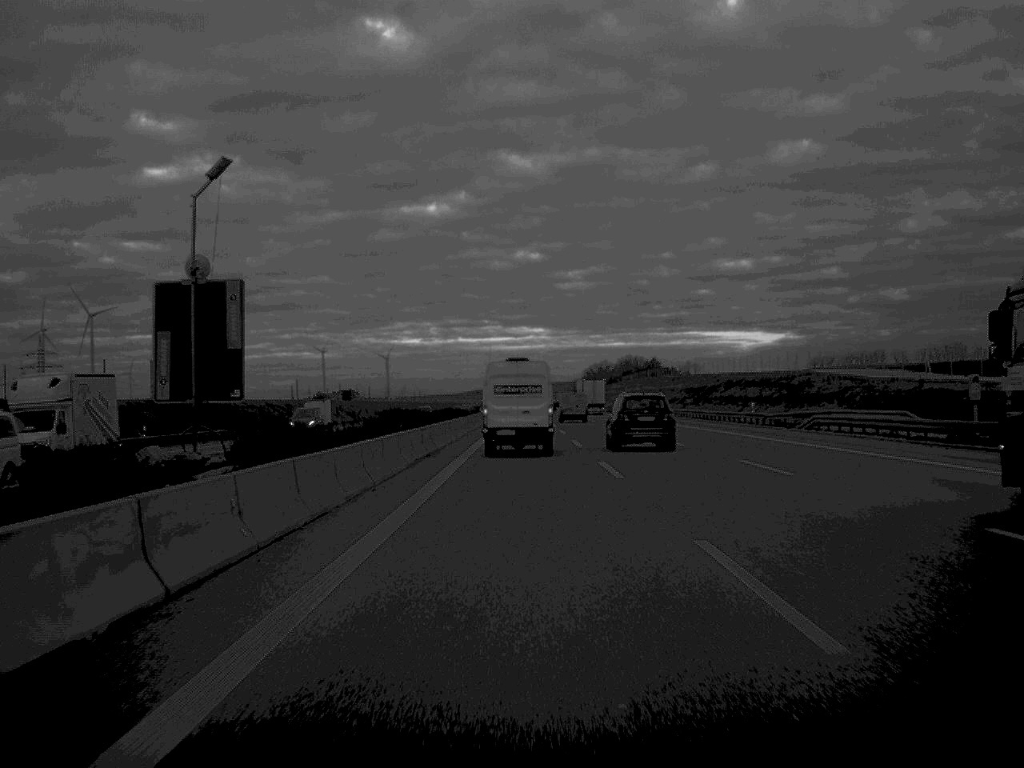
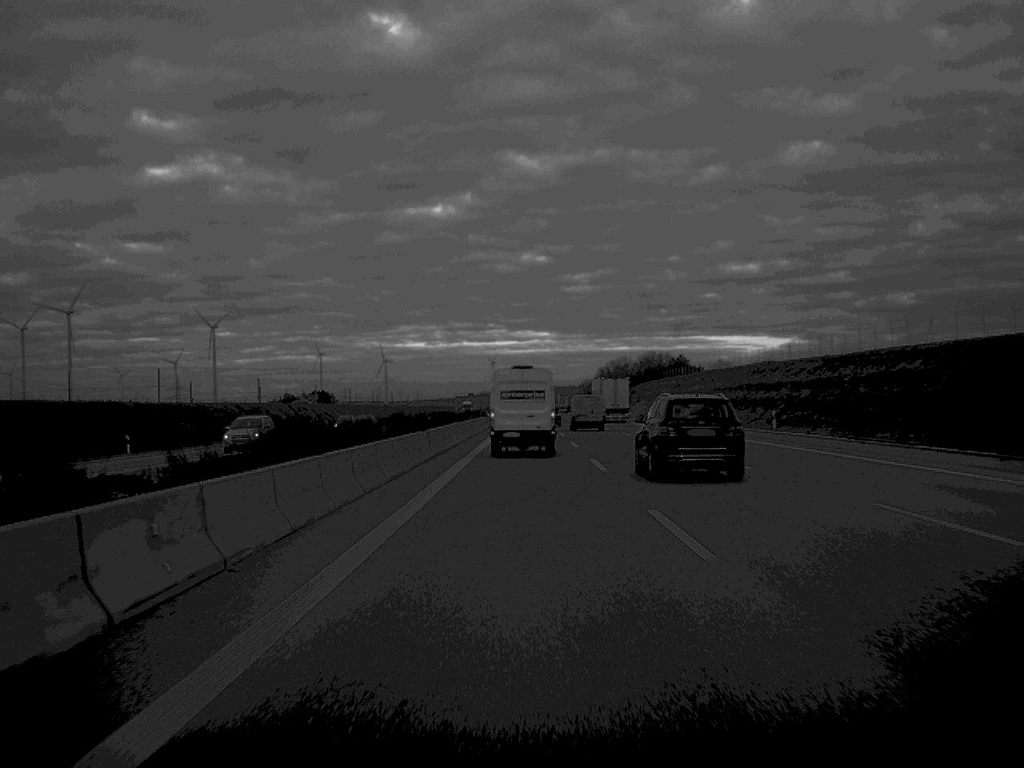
(-0.1, +102.7) m; 0°
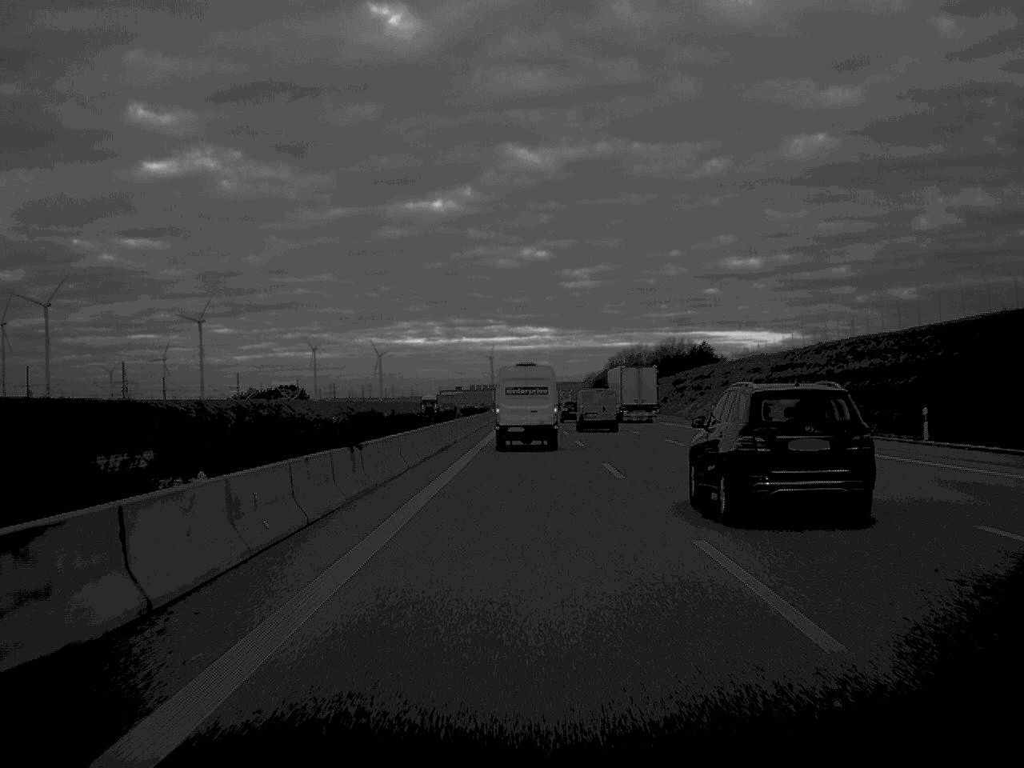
(0.0, +76.5) m; 0°
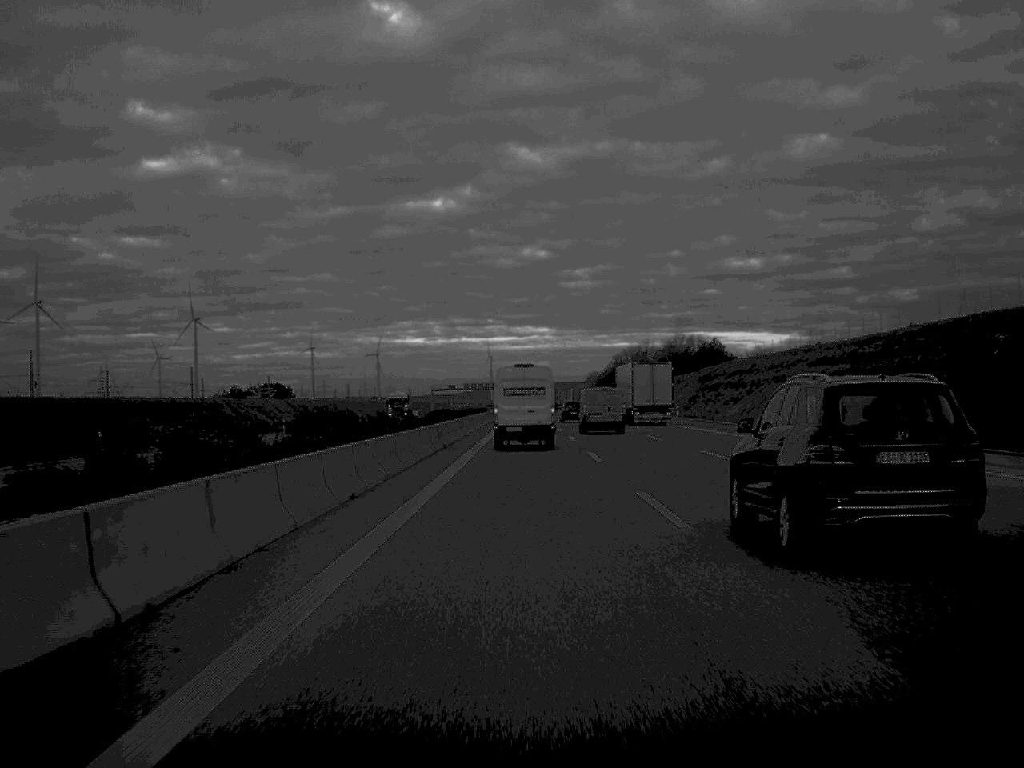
(0.0, +28.6) m; 0°
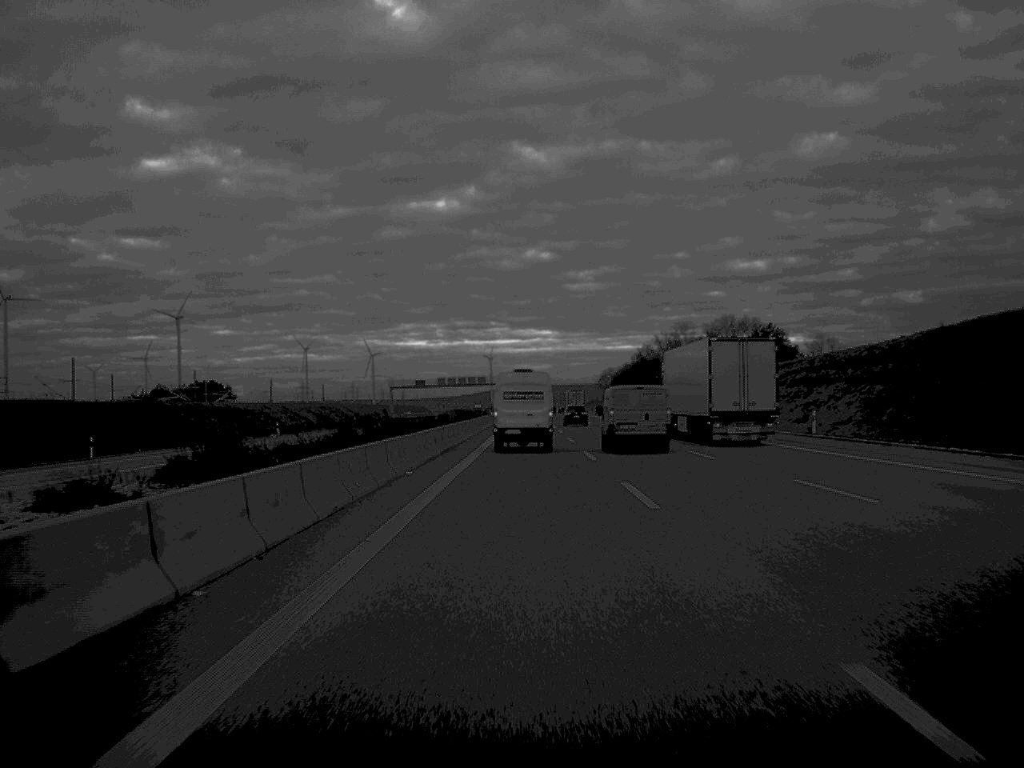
(0.0, +103.8) m; 0°
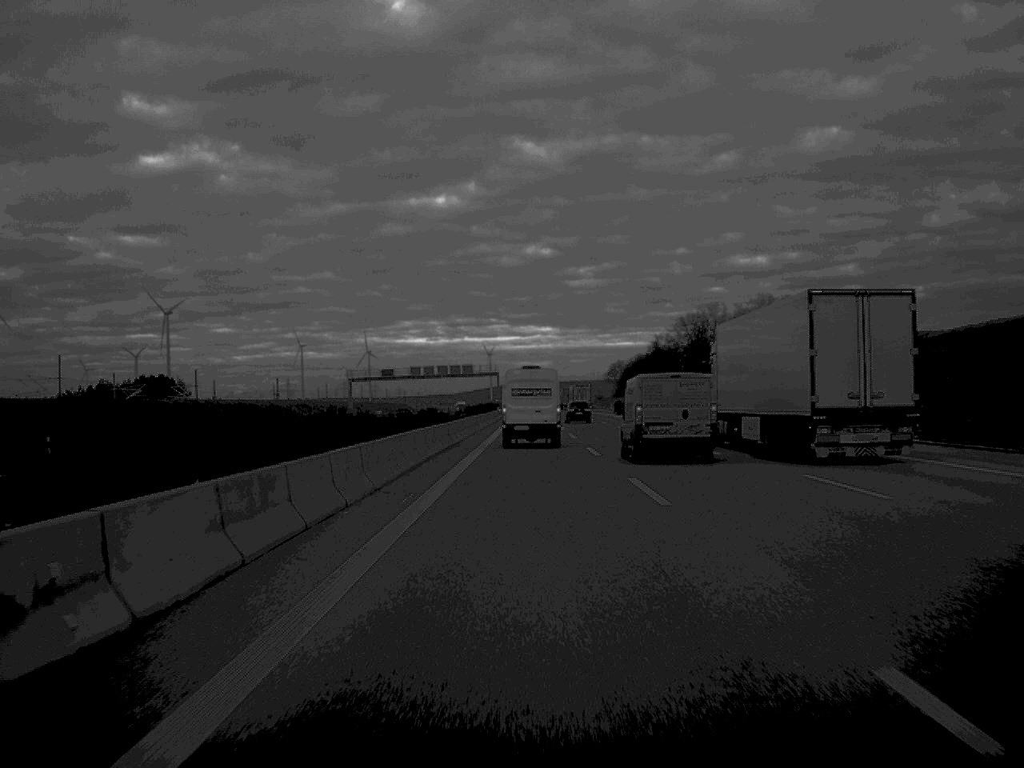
(-0.1, +53.9) m; 0°
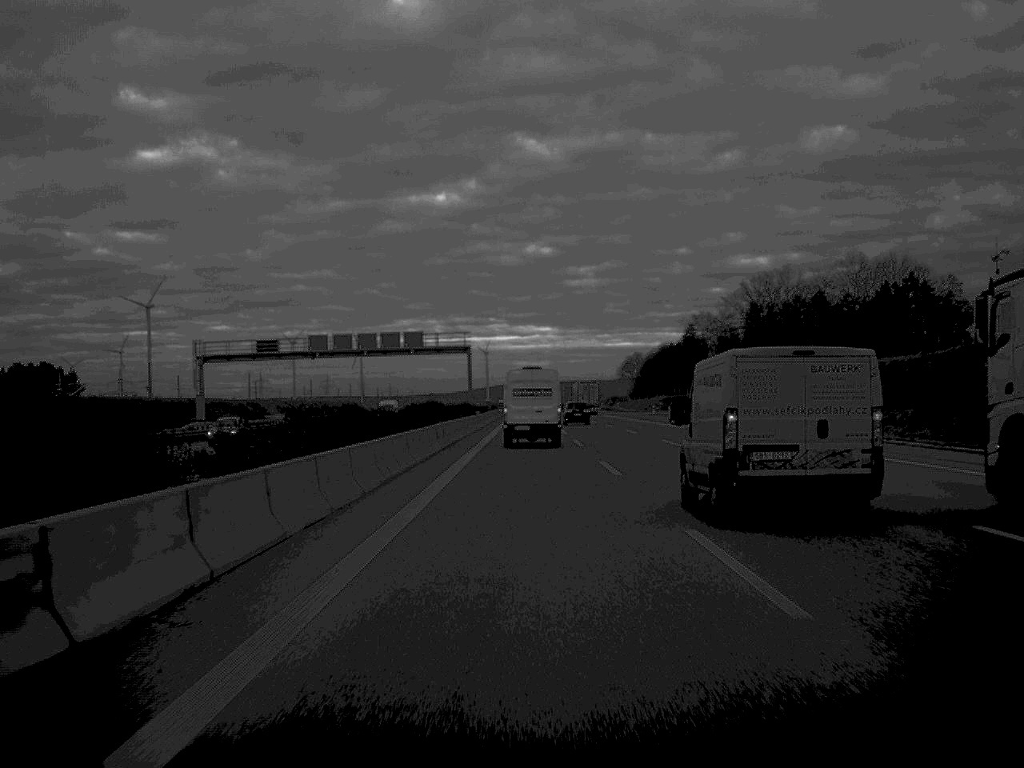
(+0.1, +81.8) m; 0°
